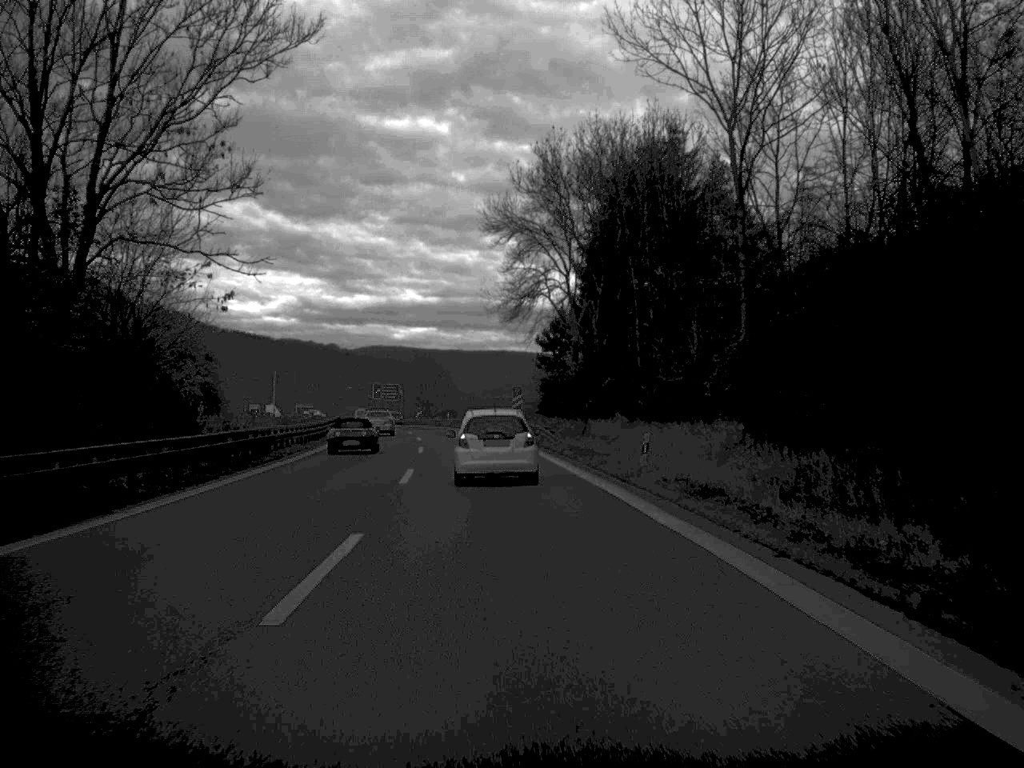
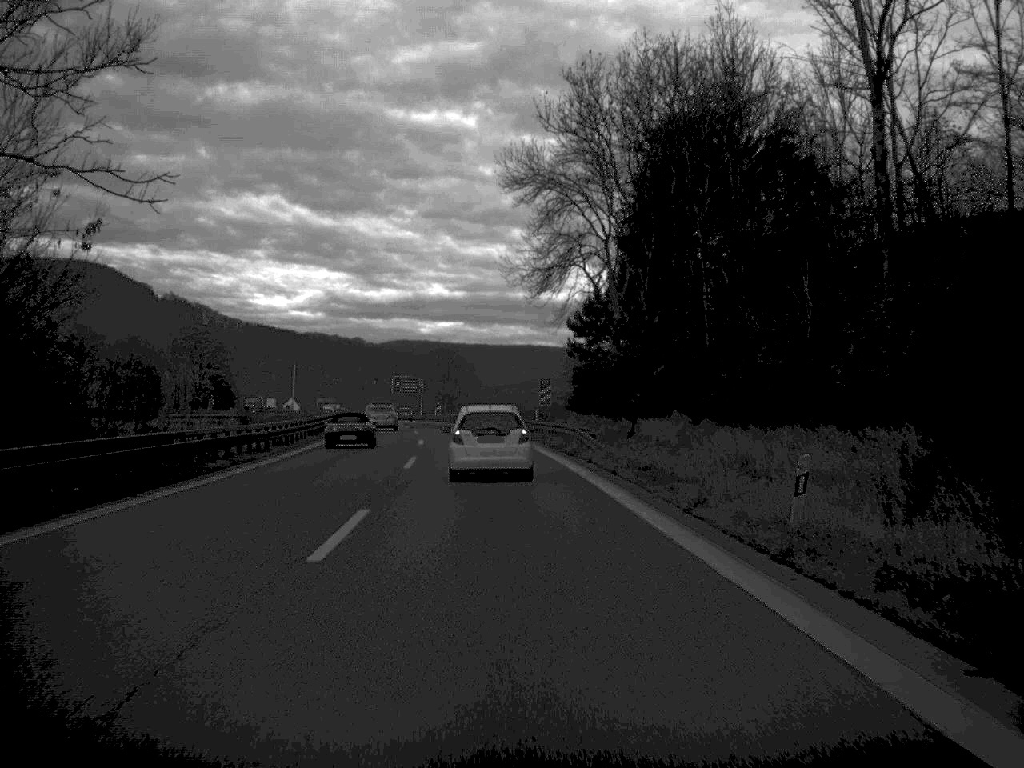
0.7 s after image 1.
(-0.1, +13.9) m; -1°
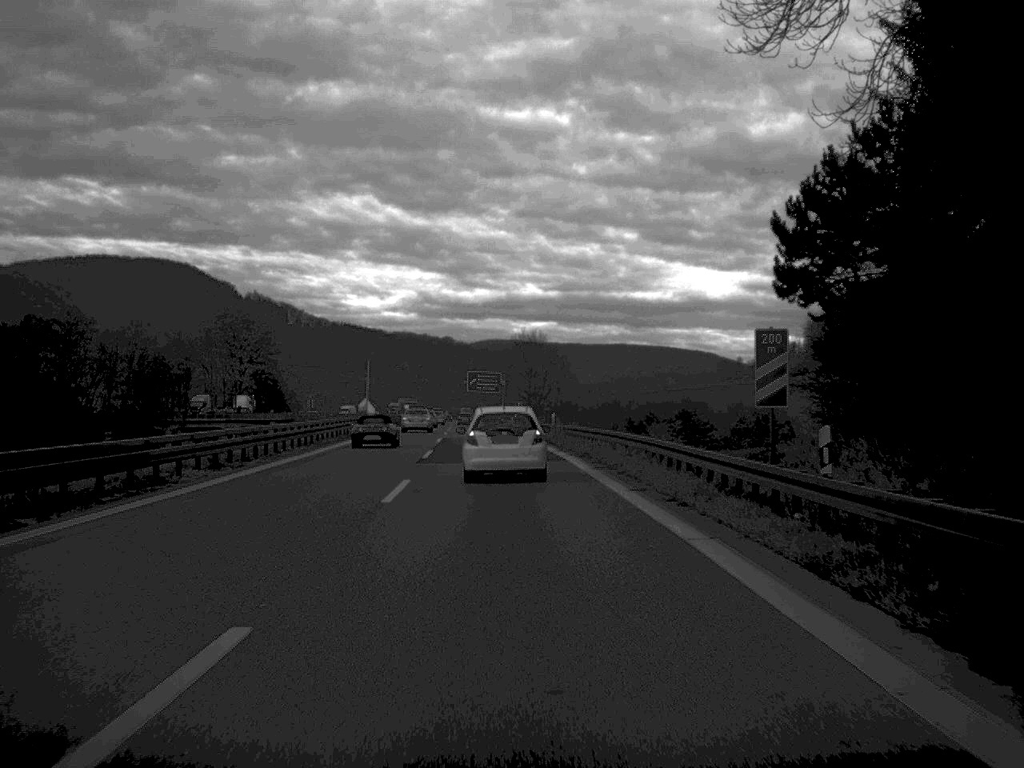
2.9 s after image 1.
(-1.7, +46.0) m; -4°
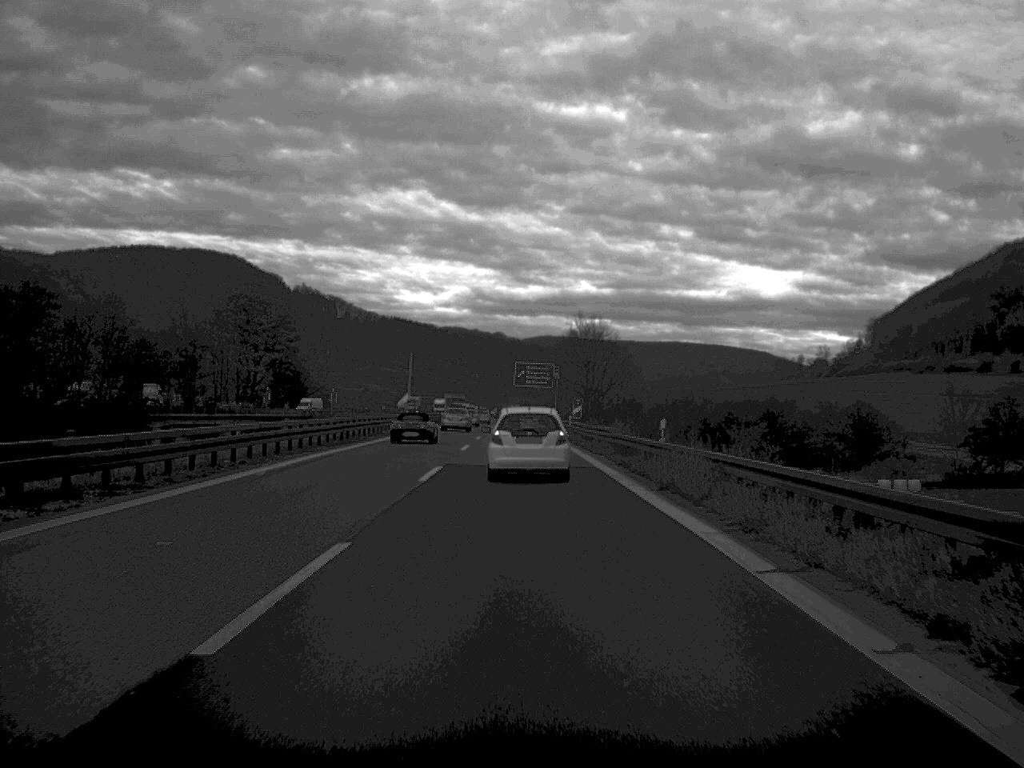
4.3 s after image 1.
(-0.7, +30.7) m; -2°
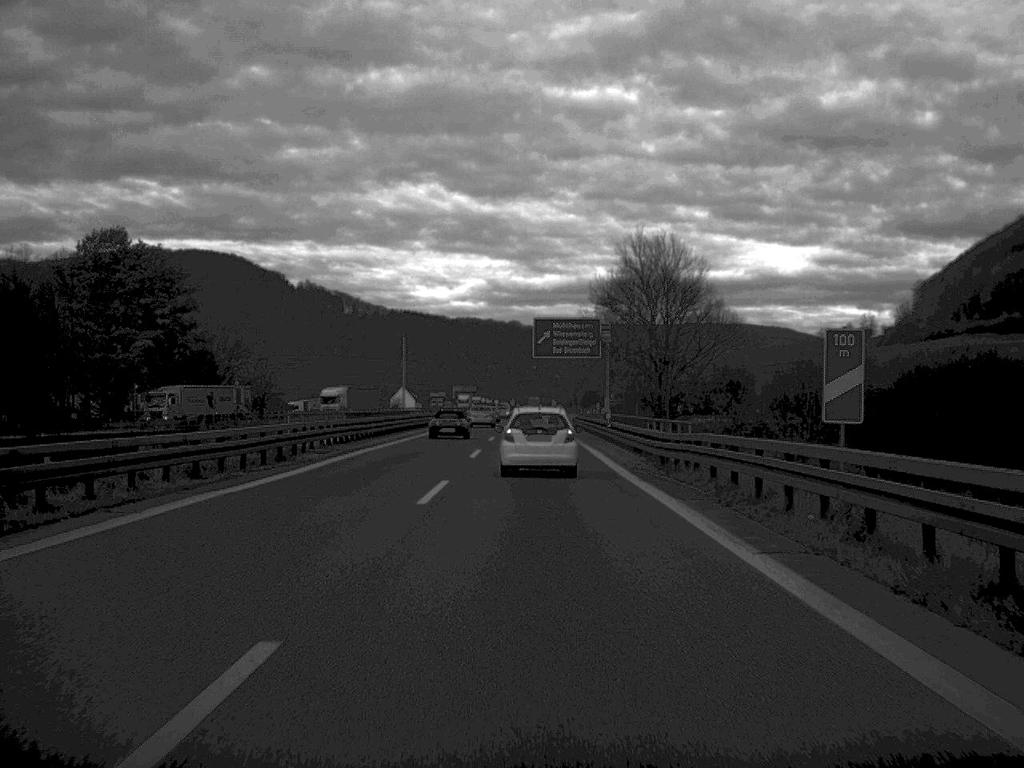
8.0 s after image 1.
(-0.7, +78.1) m; -1°
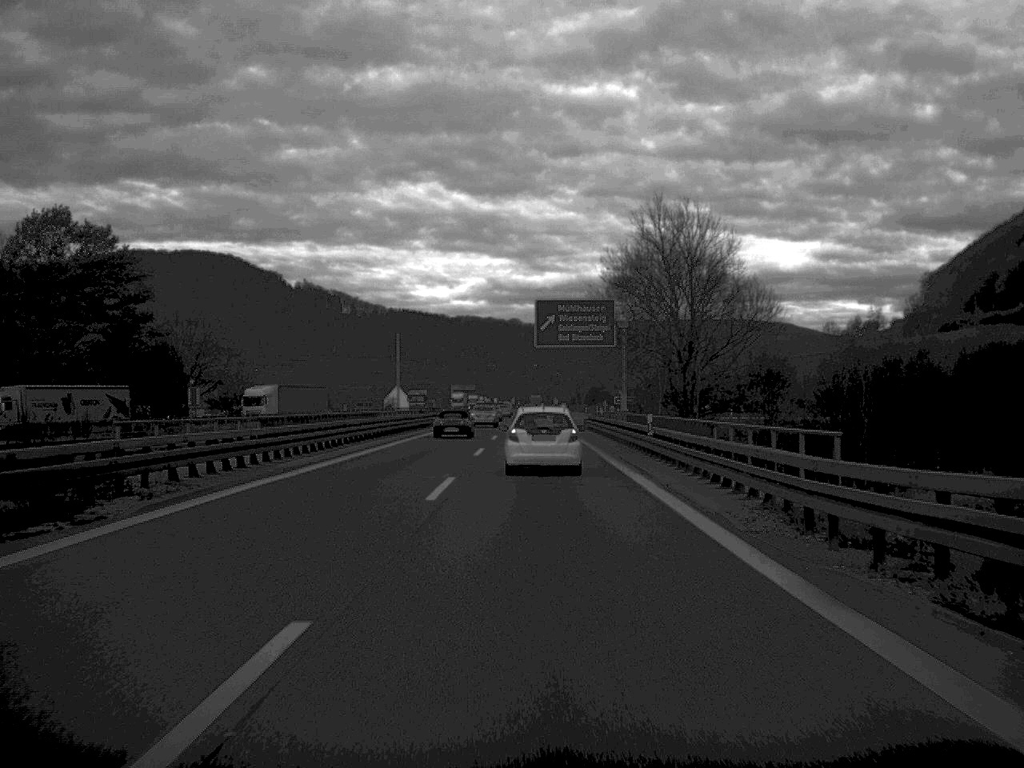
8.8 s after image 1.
(0.0, +17.3) m; 0°
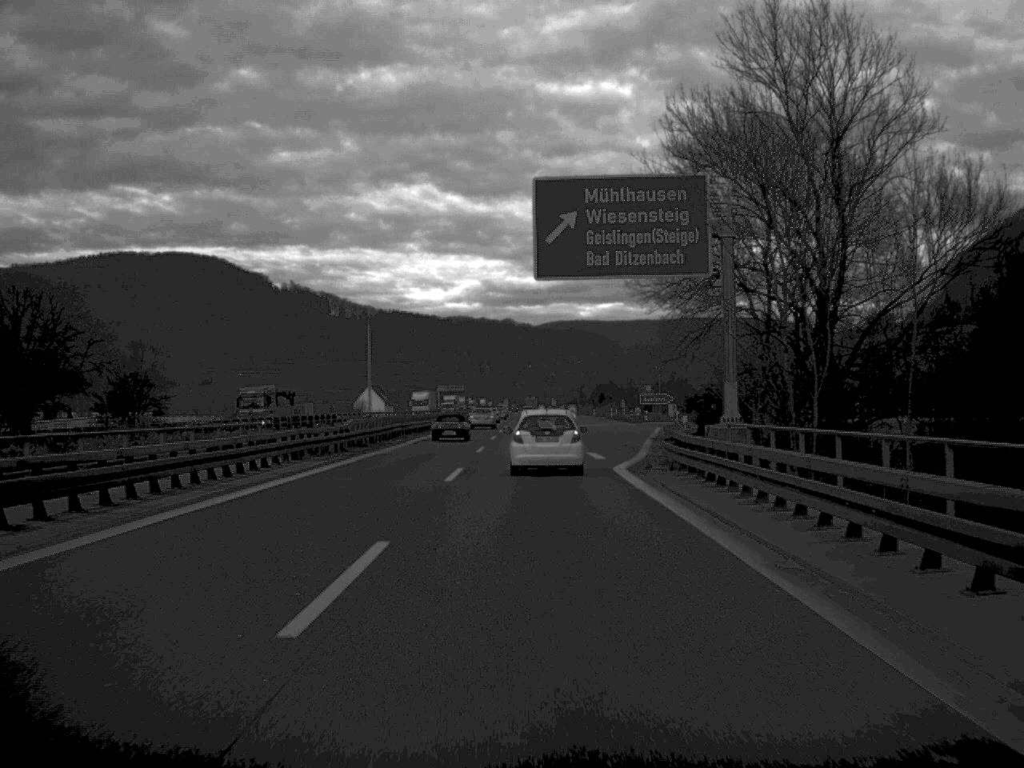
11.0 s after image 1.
(+0.1, +47.6) m; 0°
